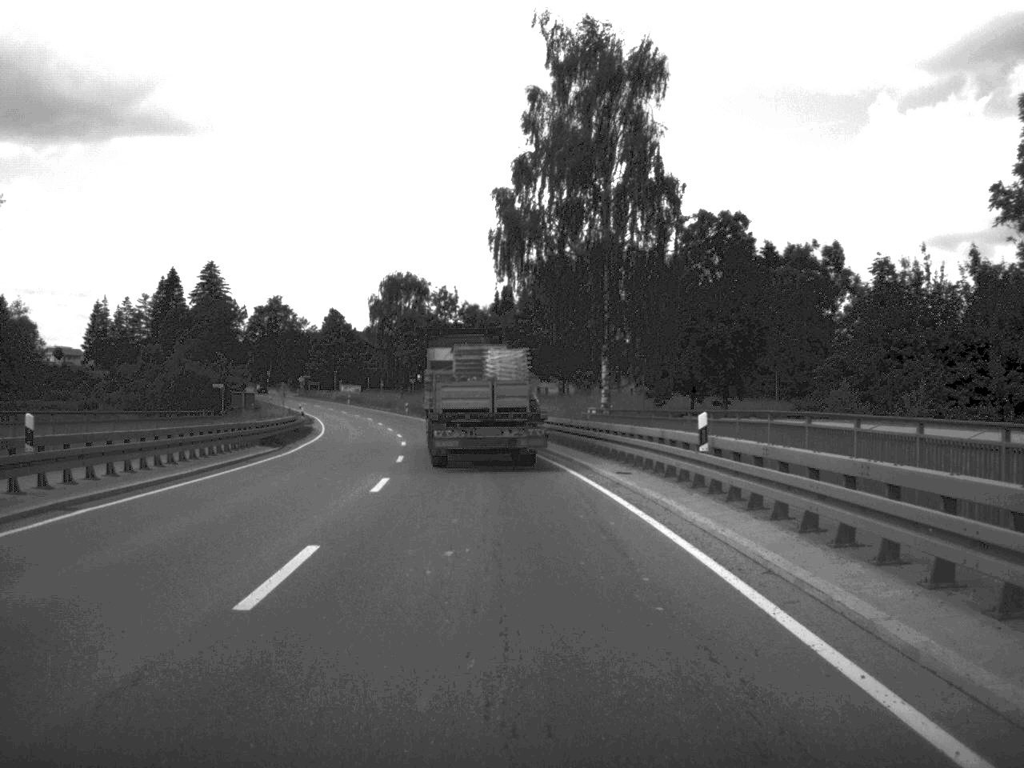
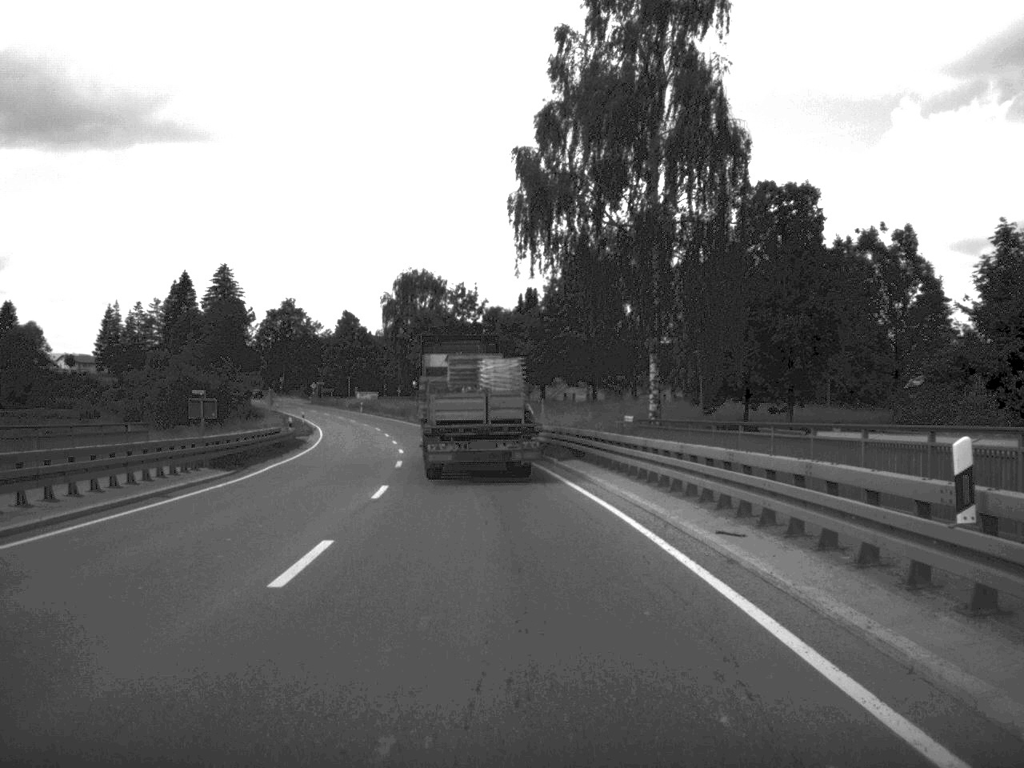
(-0.1, +10.1) m; -1°
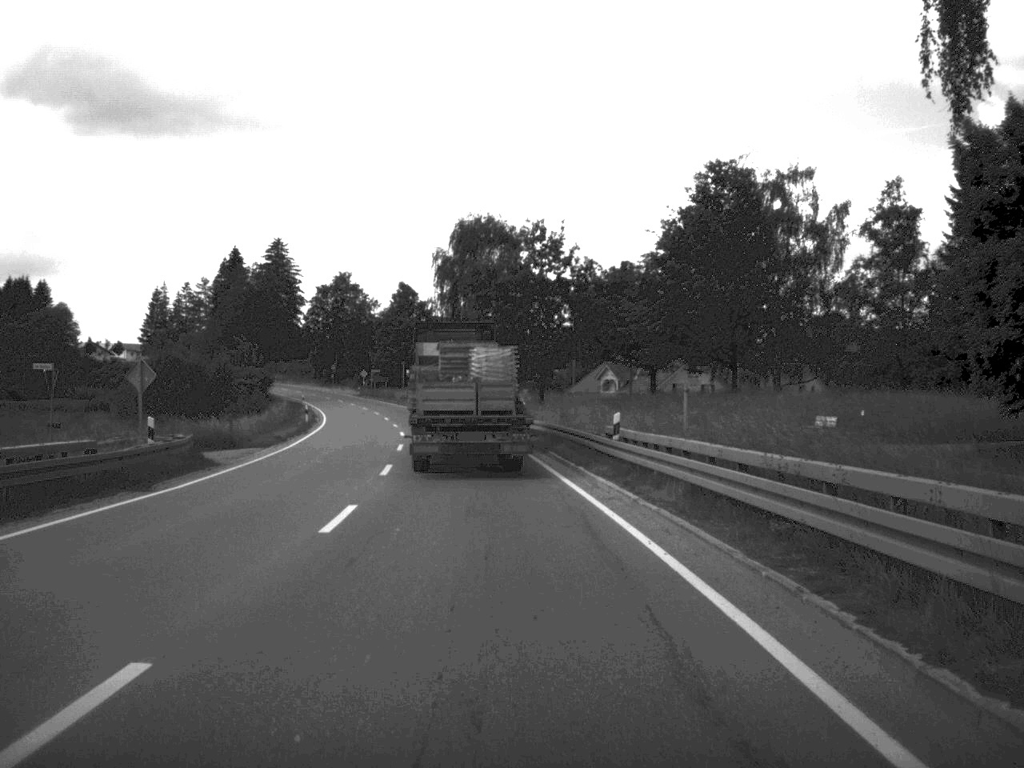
(-1.0, +31.2) m; -4°
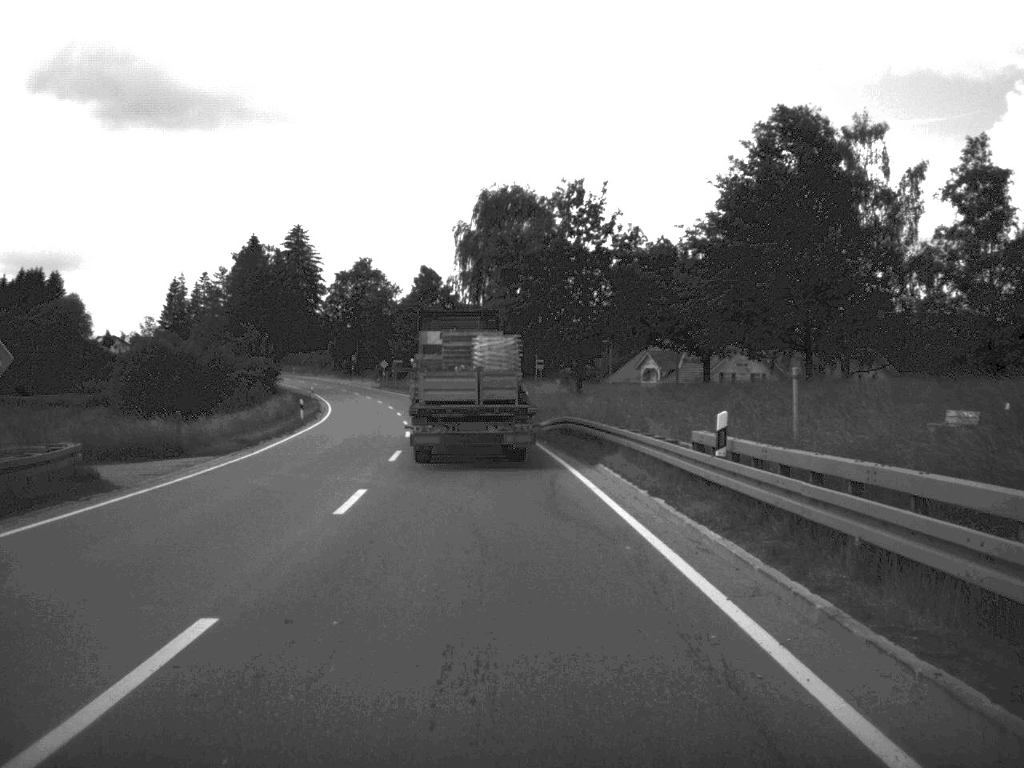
(-0.1, +10.4) m; -1°
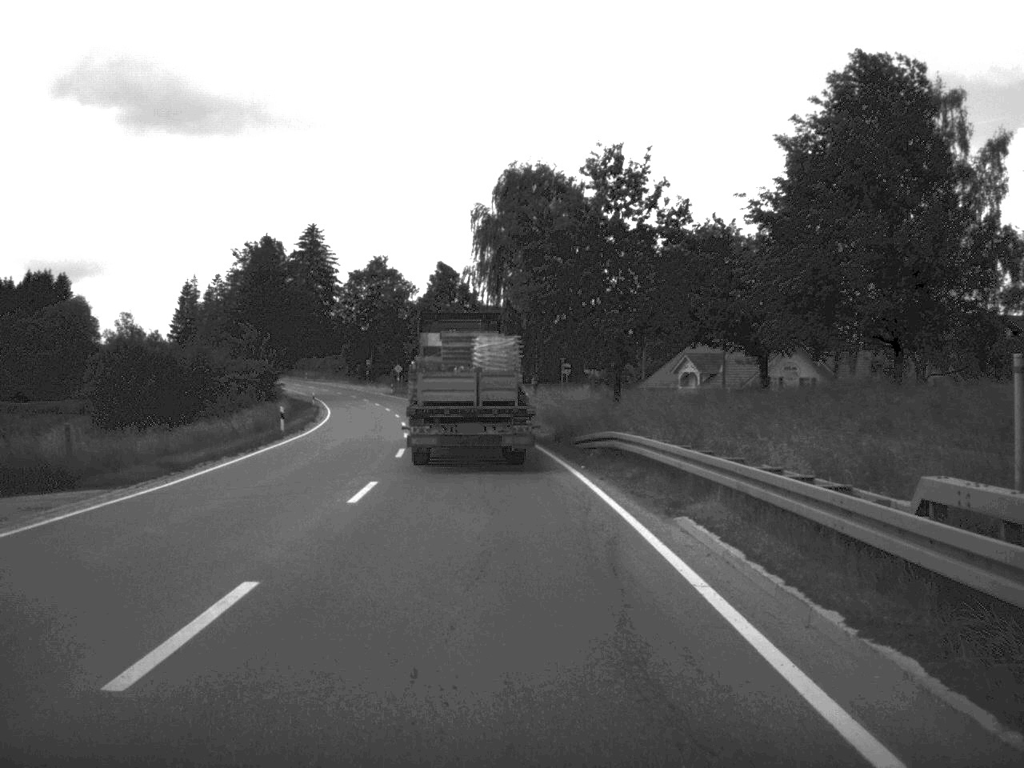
(-0.1, +10.0) m; -1°
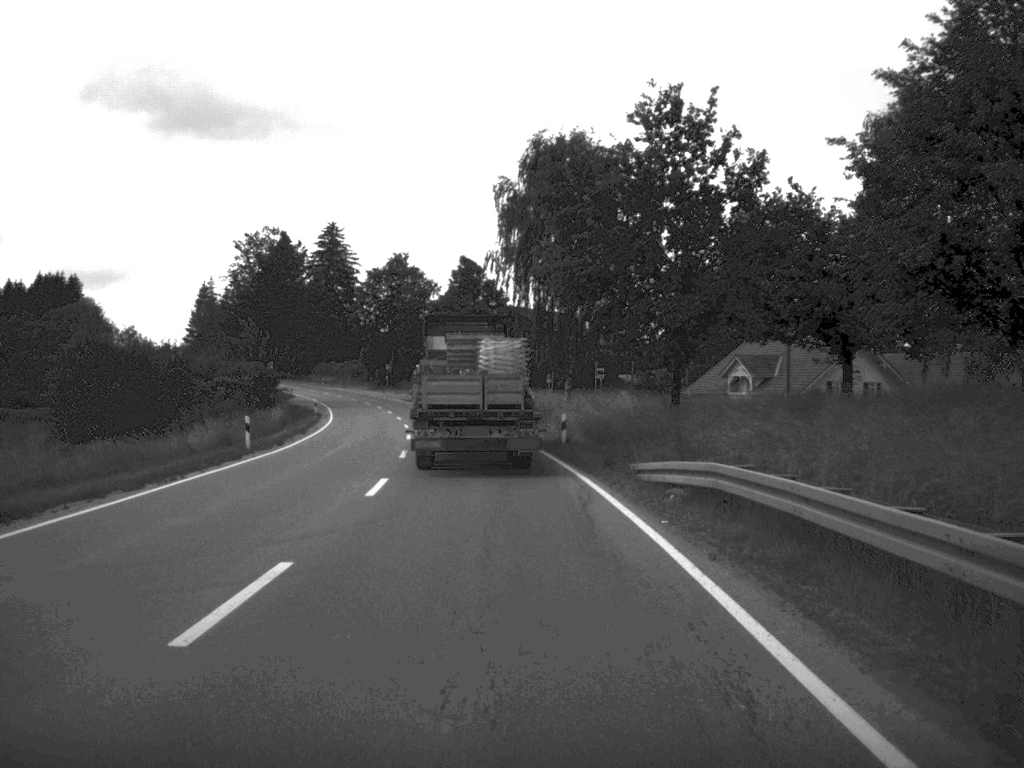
(-0.1, +10.5) m; -1°
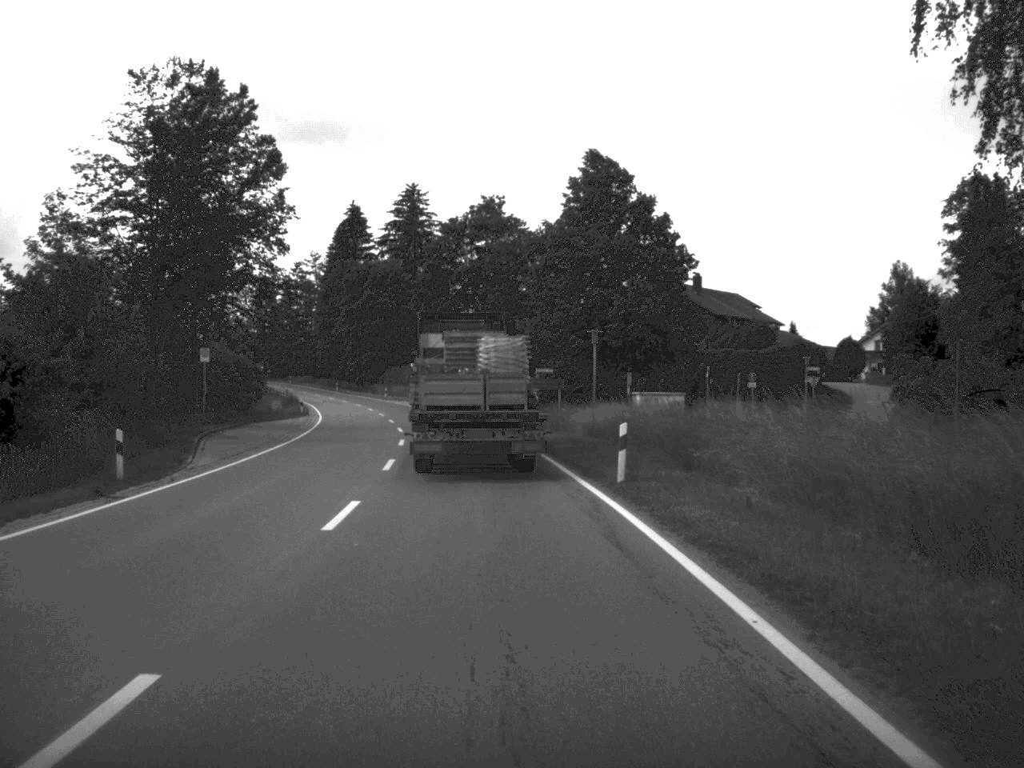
(-2.8, +52.3) m; -6°
